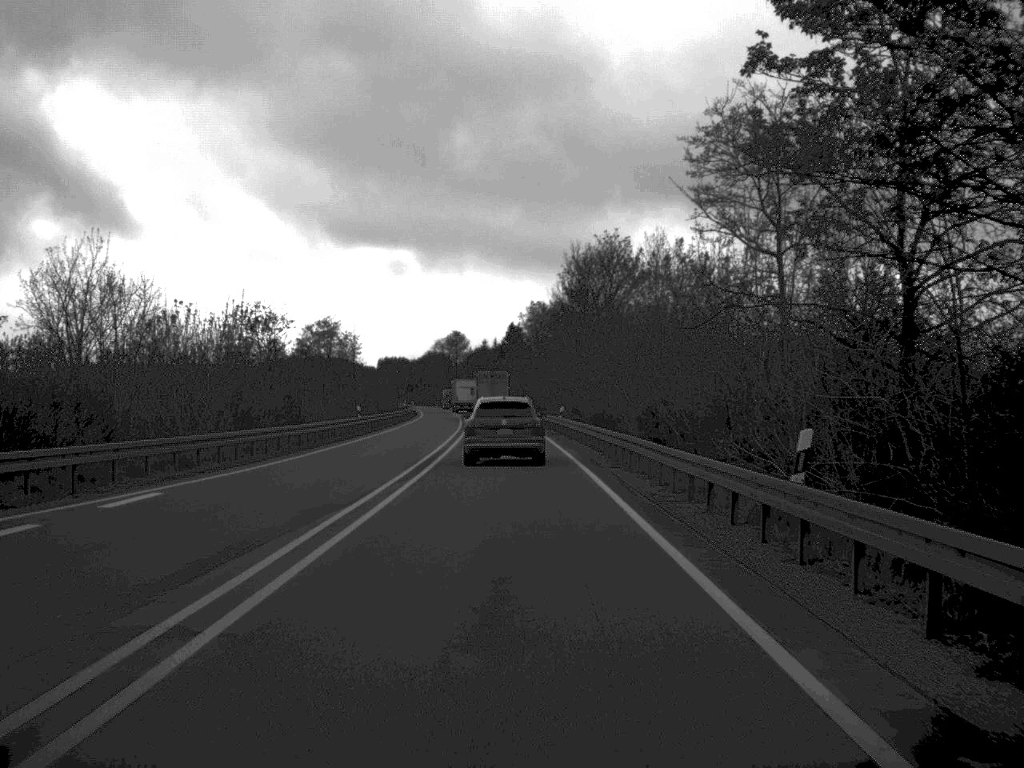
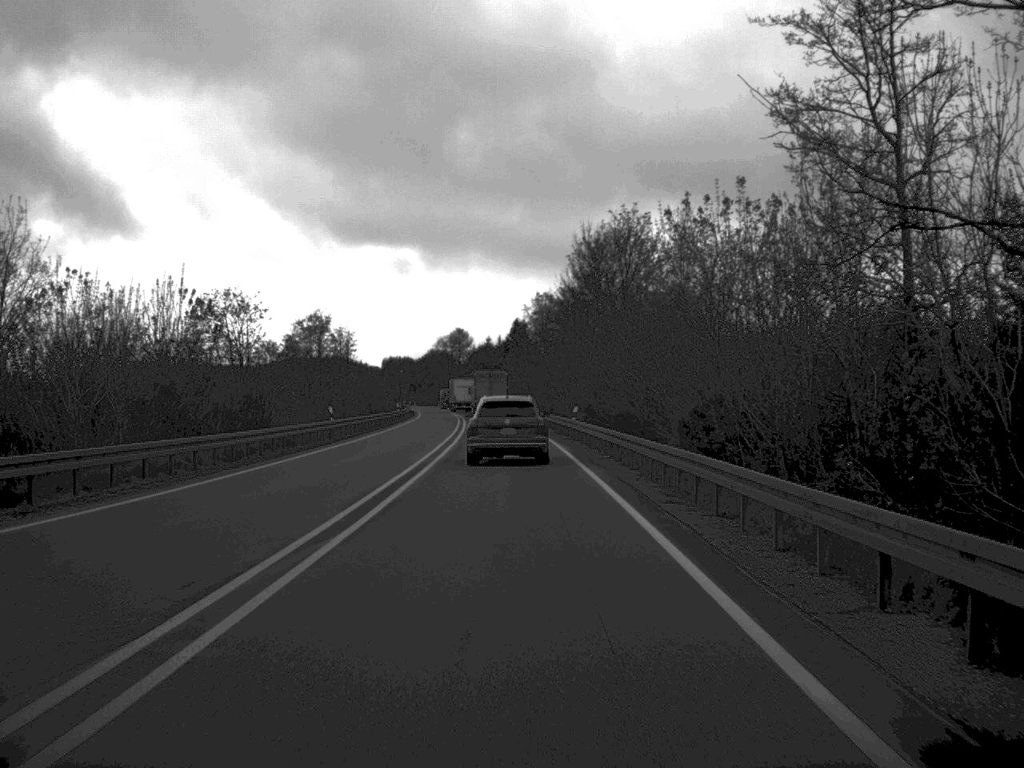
(0.0, +10.8) m; 0°
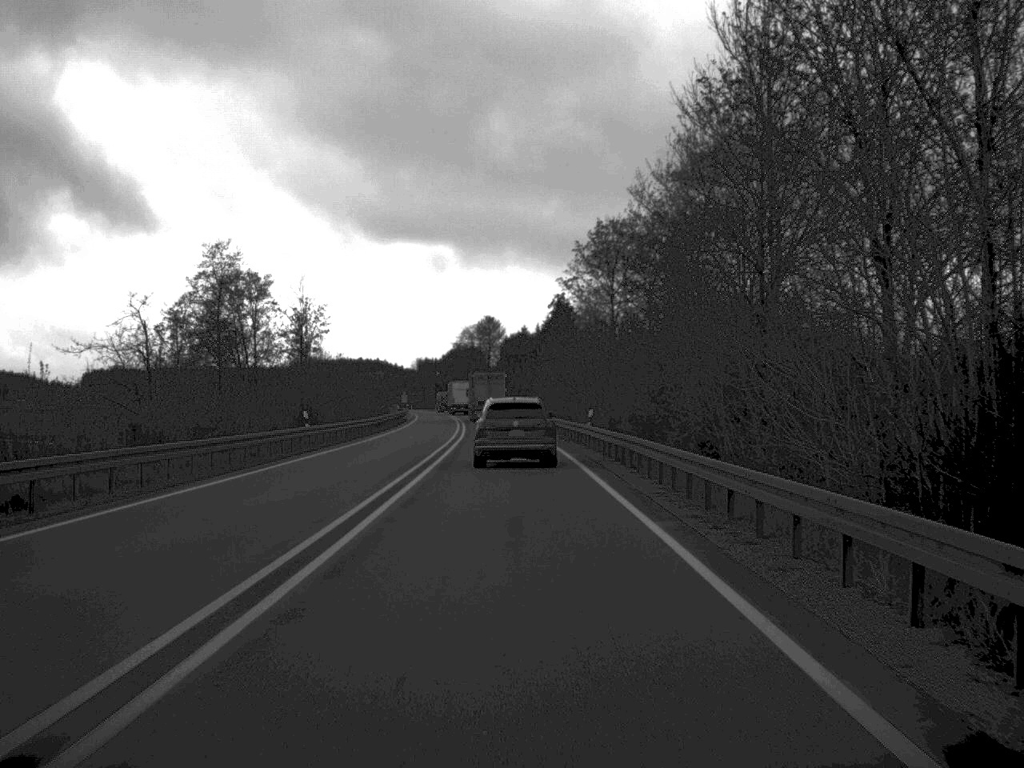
(-0.9, +55.9) m; -2°
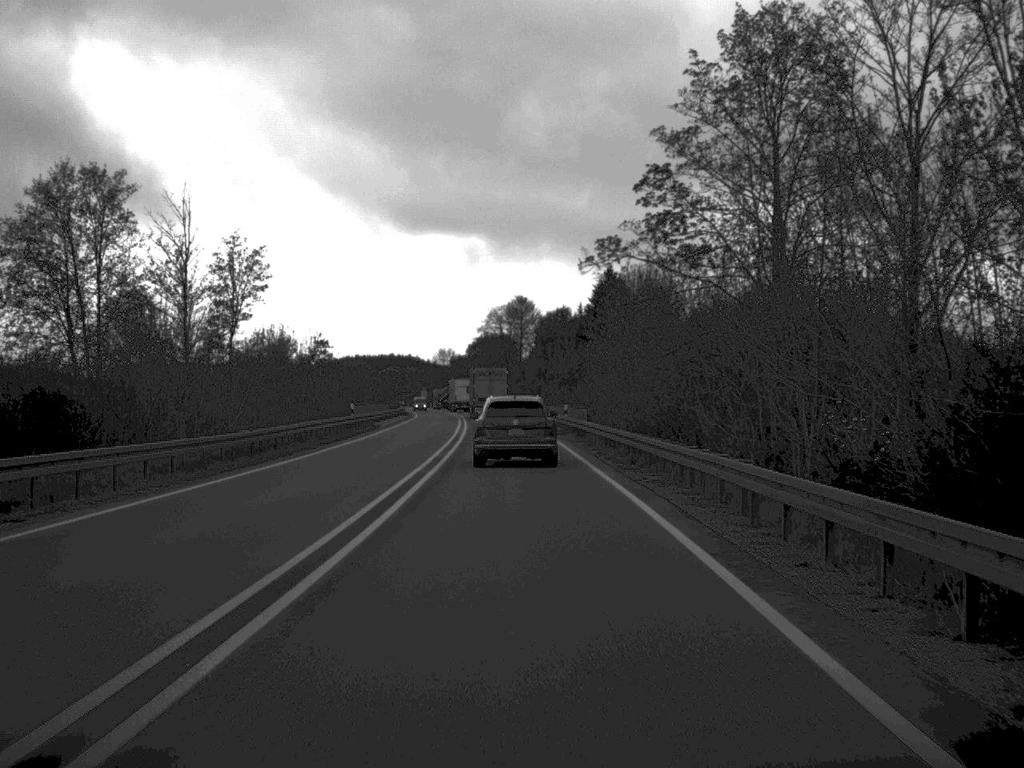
(-0.7, +44.0) m; -2°
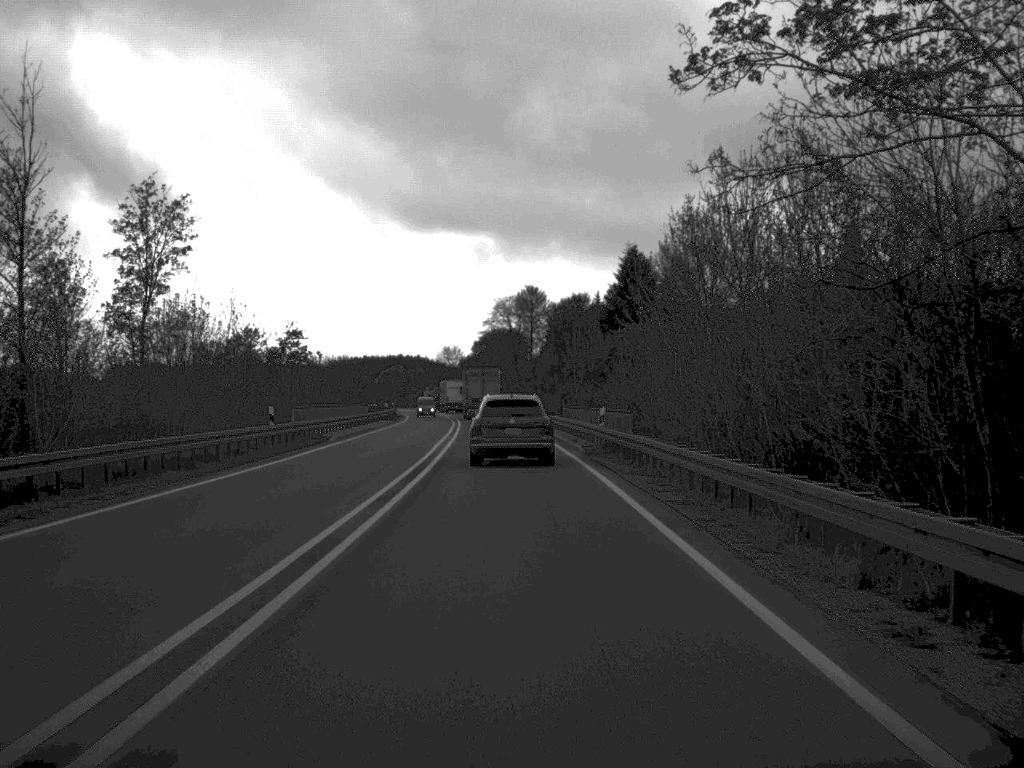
(-0.1, +20.9) m; -1°
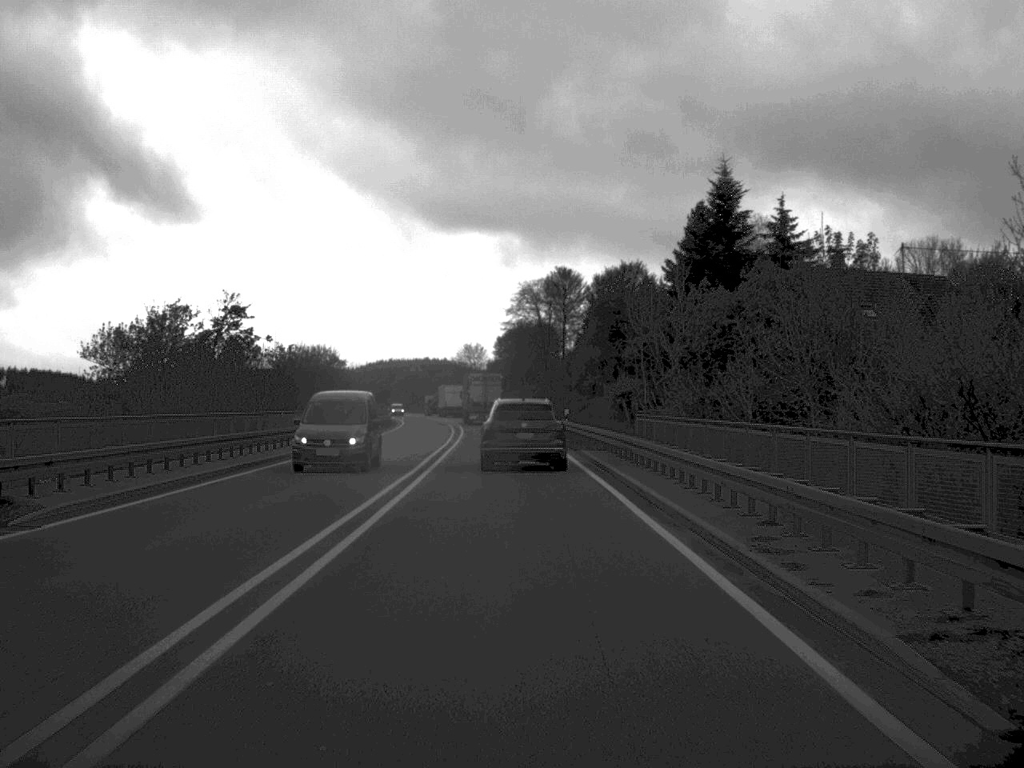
(-0.4, +32.1) m; -1°
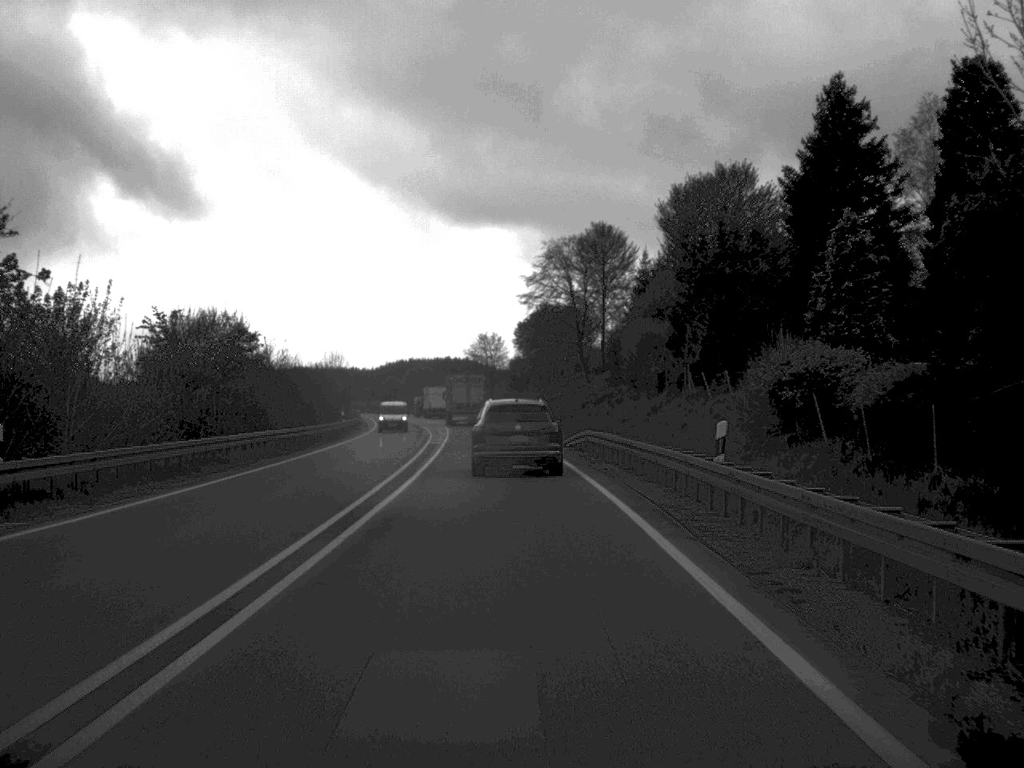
(-0.4, +40.4) m; -1°
